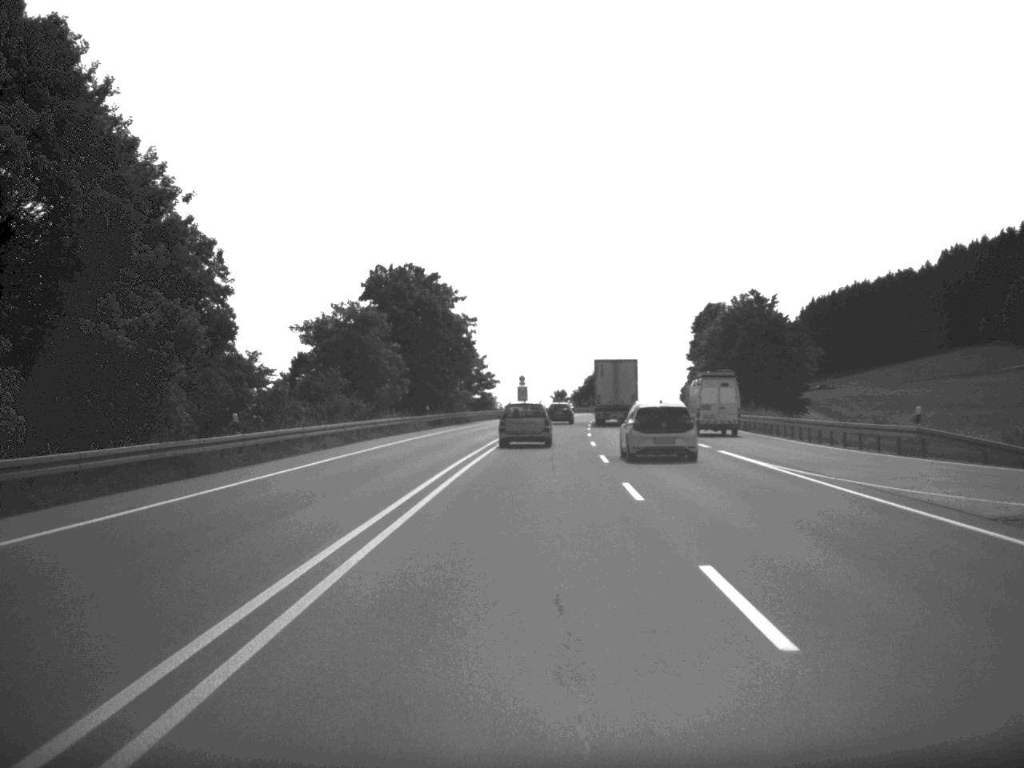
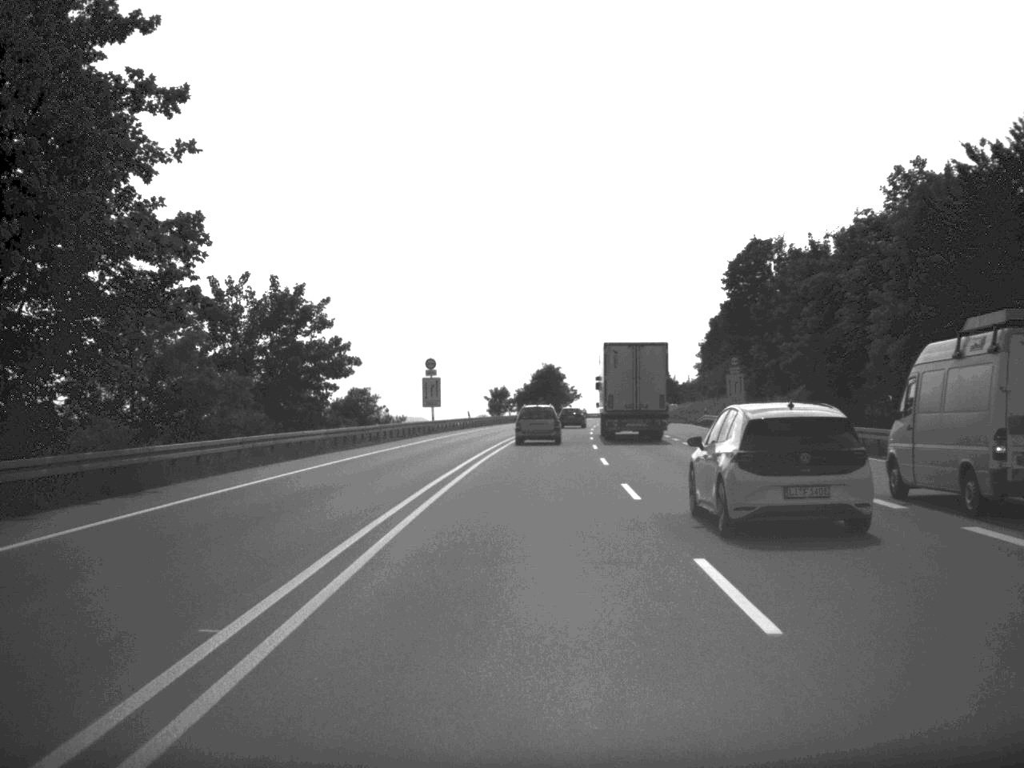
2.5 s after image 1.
(+1.8, +70.3) m; +3°
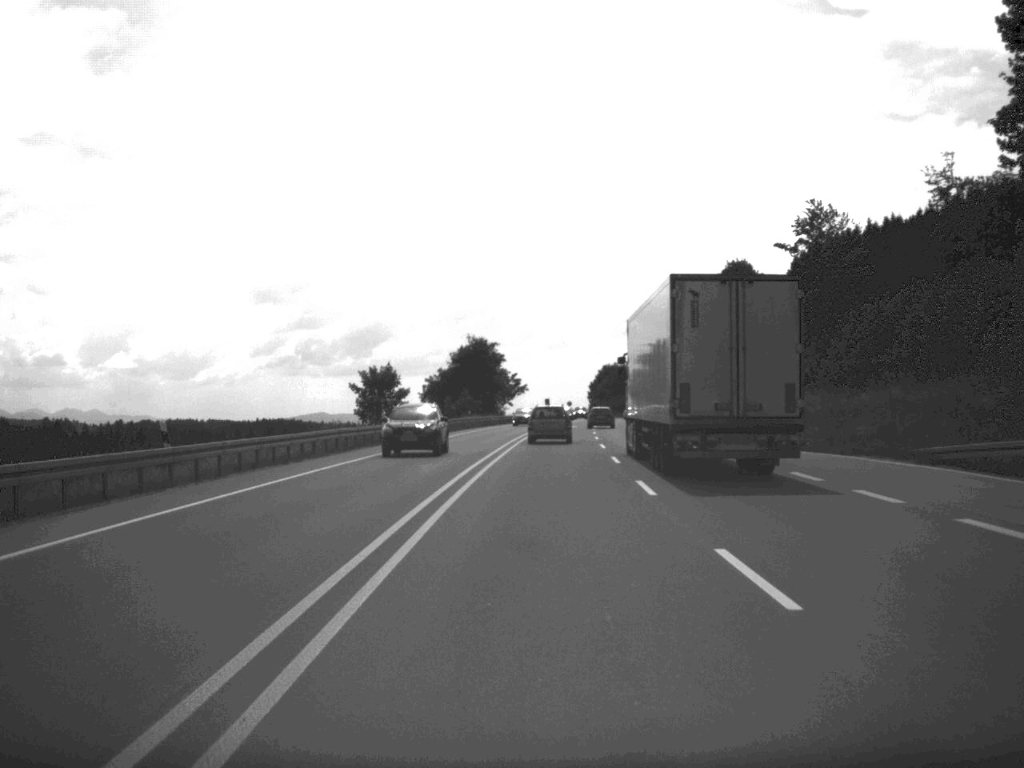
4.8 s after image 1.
(+1.6, +70.2) m; +3°
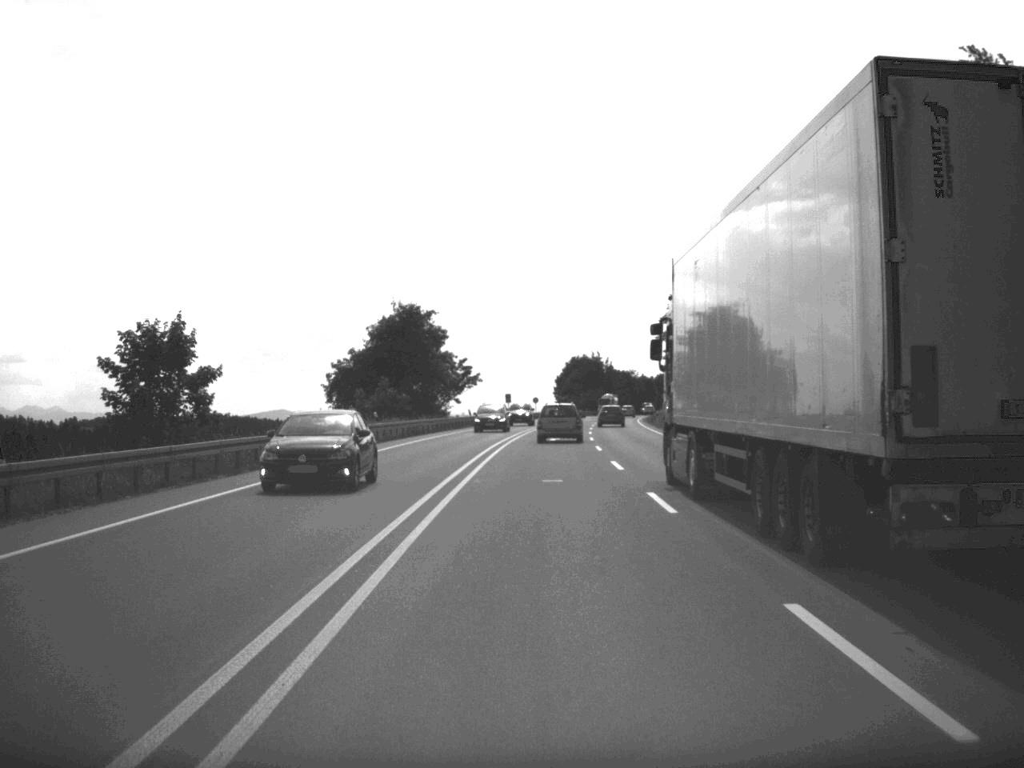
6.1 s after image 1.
(+0.6, +39.5) m; +2°
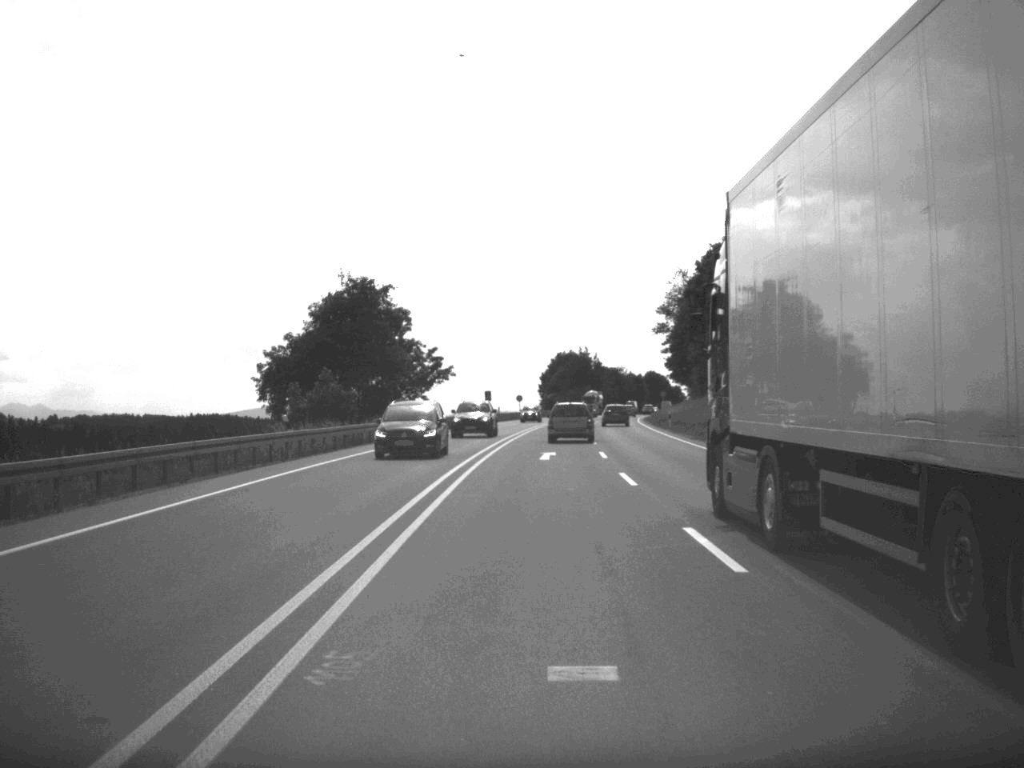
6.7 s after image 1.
(+0.1, +17.7) m; +1°
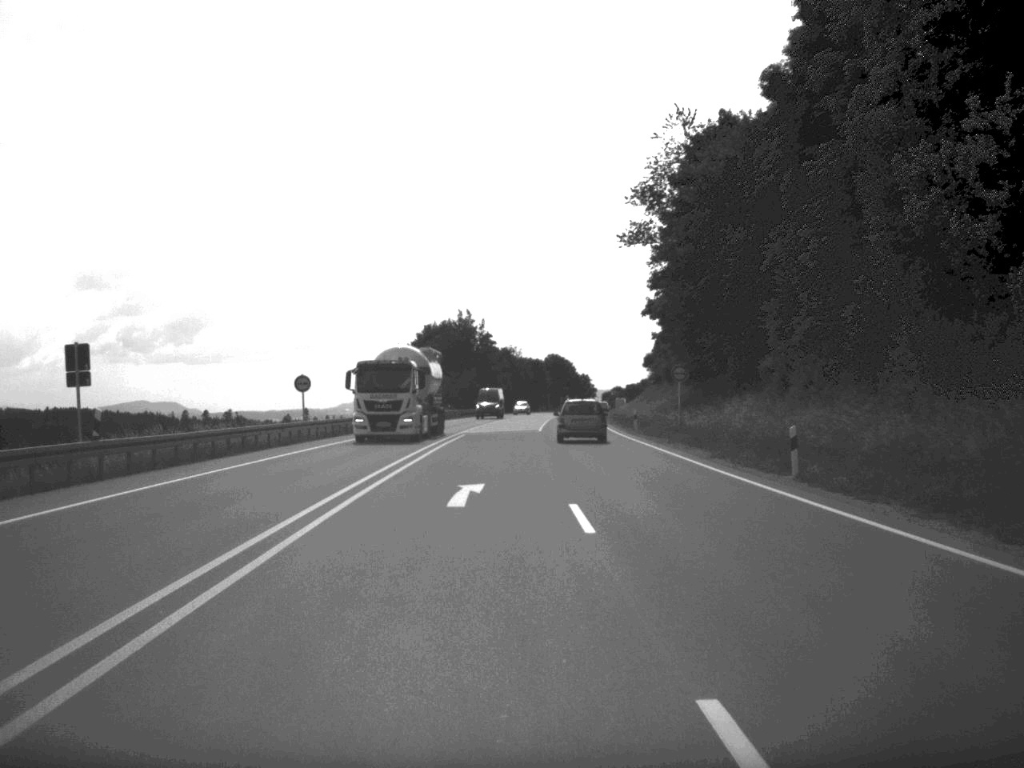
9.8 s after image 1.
(+3.7, +91.5) m; +5°
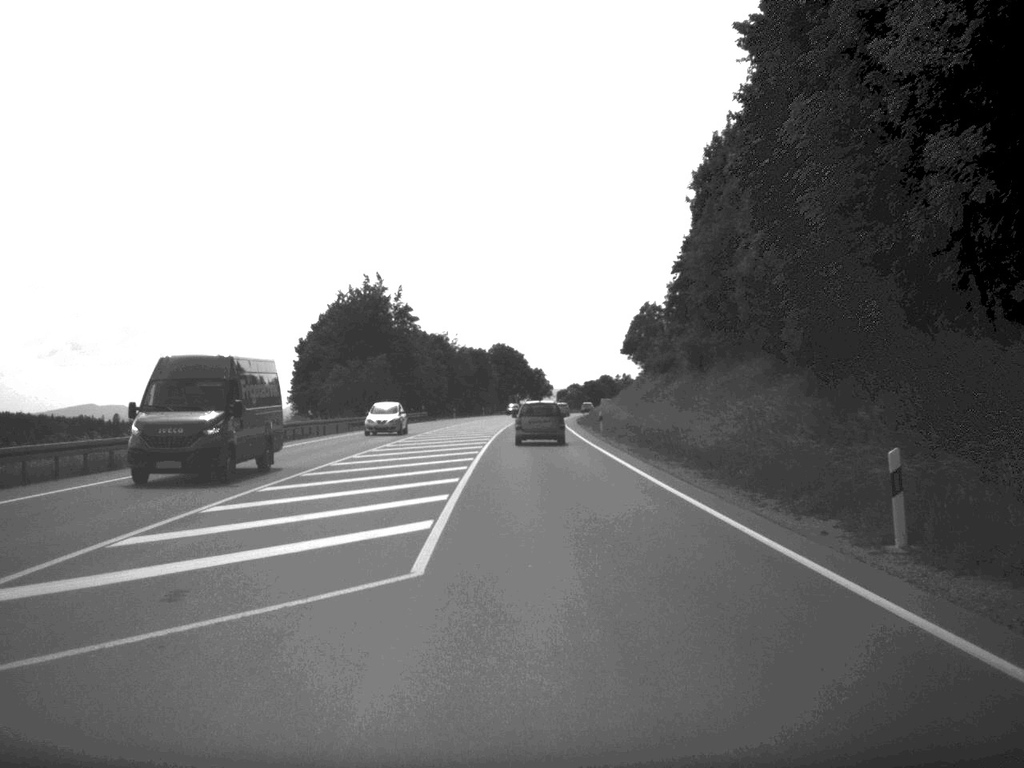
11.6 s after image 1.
(+1.2, +50.9) m; +2°
